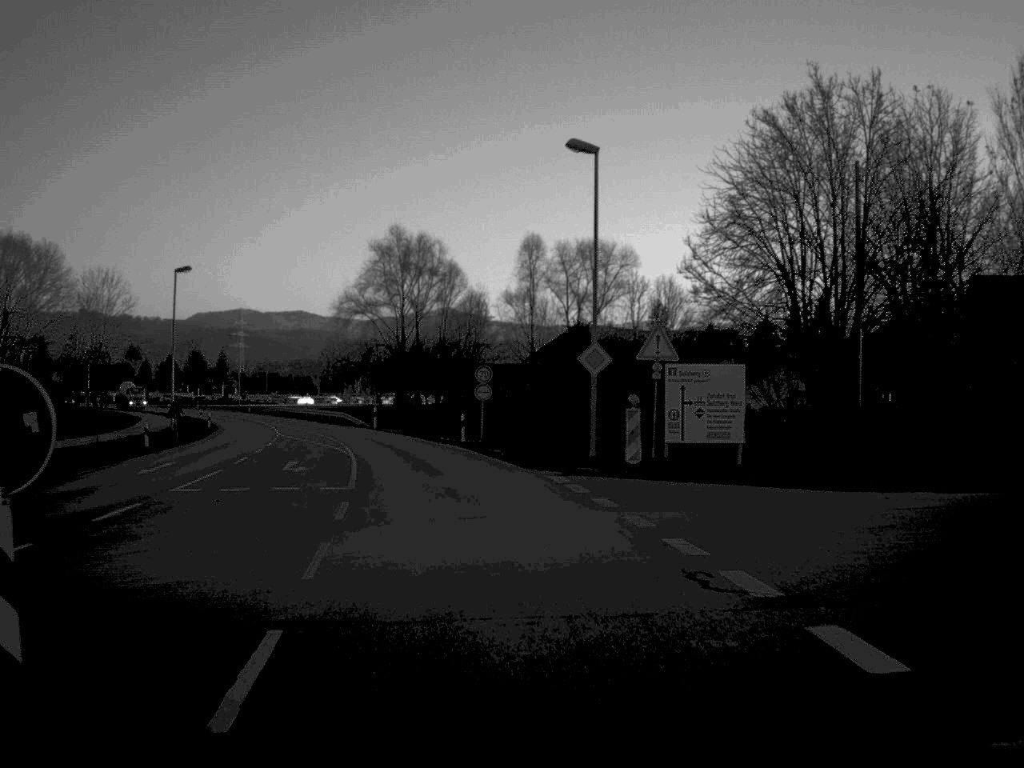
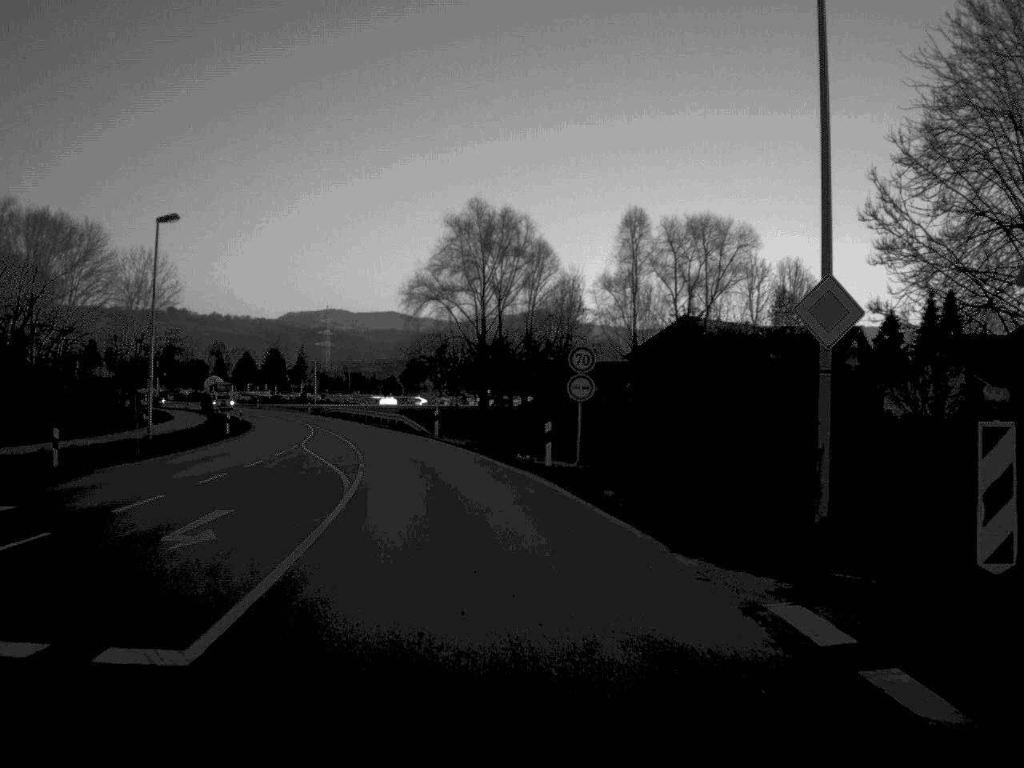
(-0.6, +16.3) m; -4°
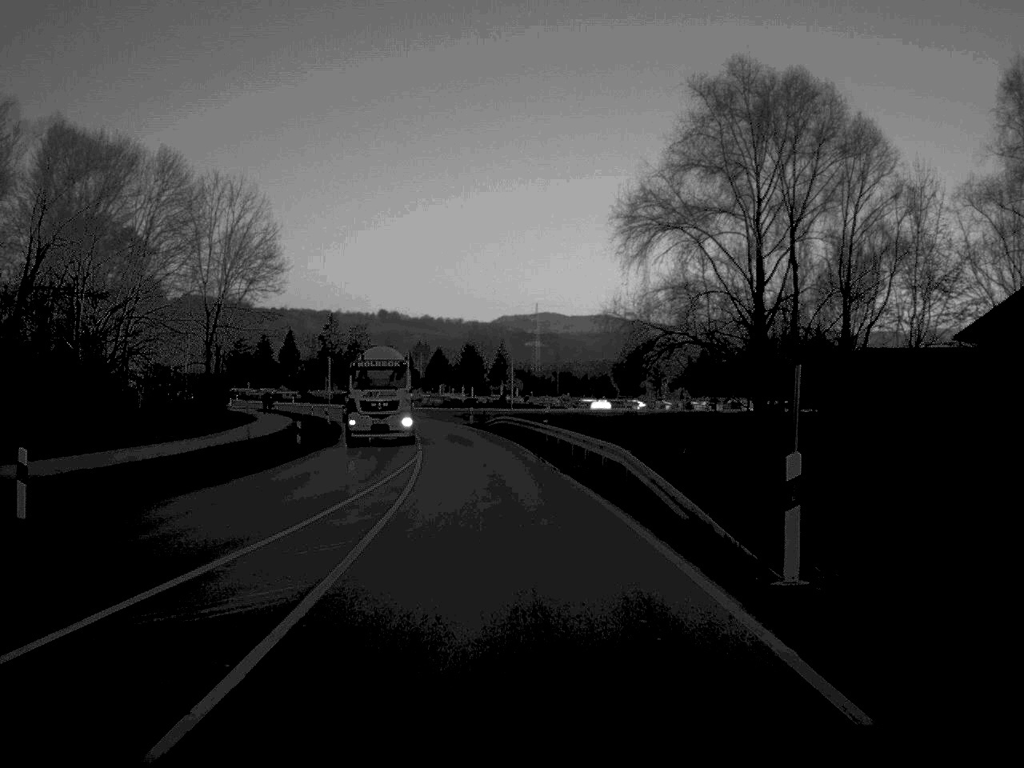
(-3.9, +42.6) m; -10°
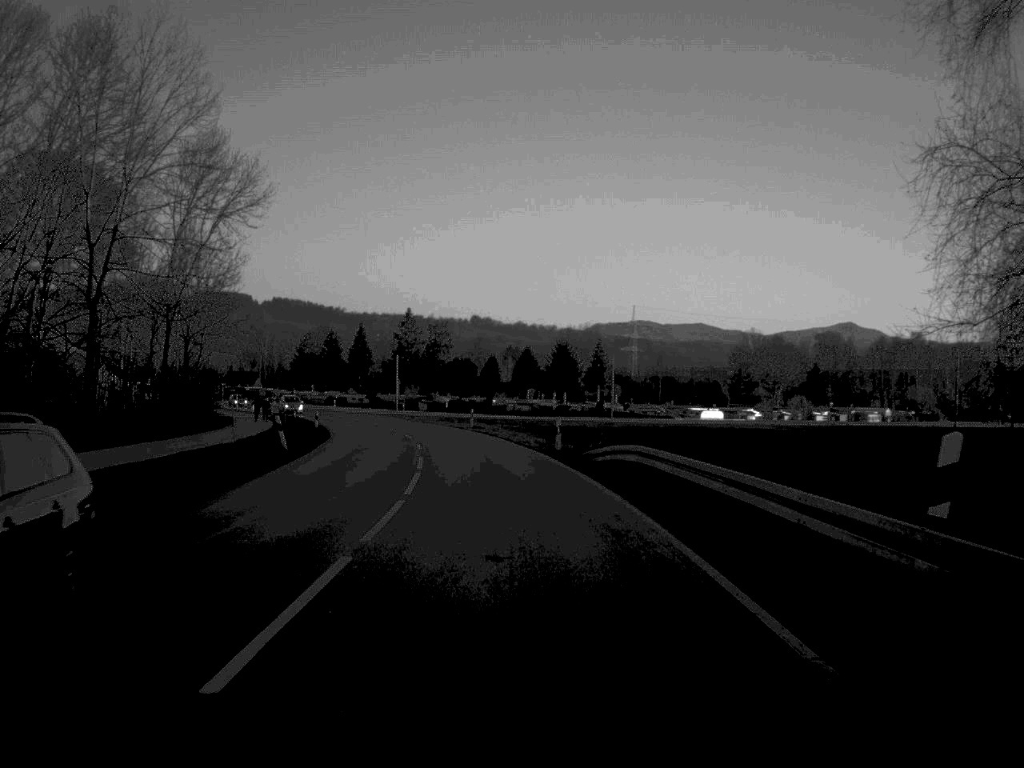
(-1.2, +35.9) m; -4°
